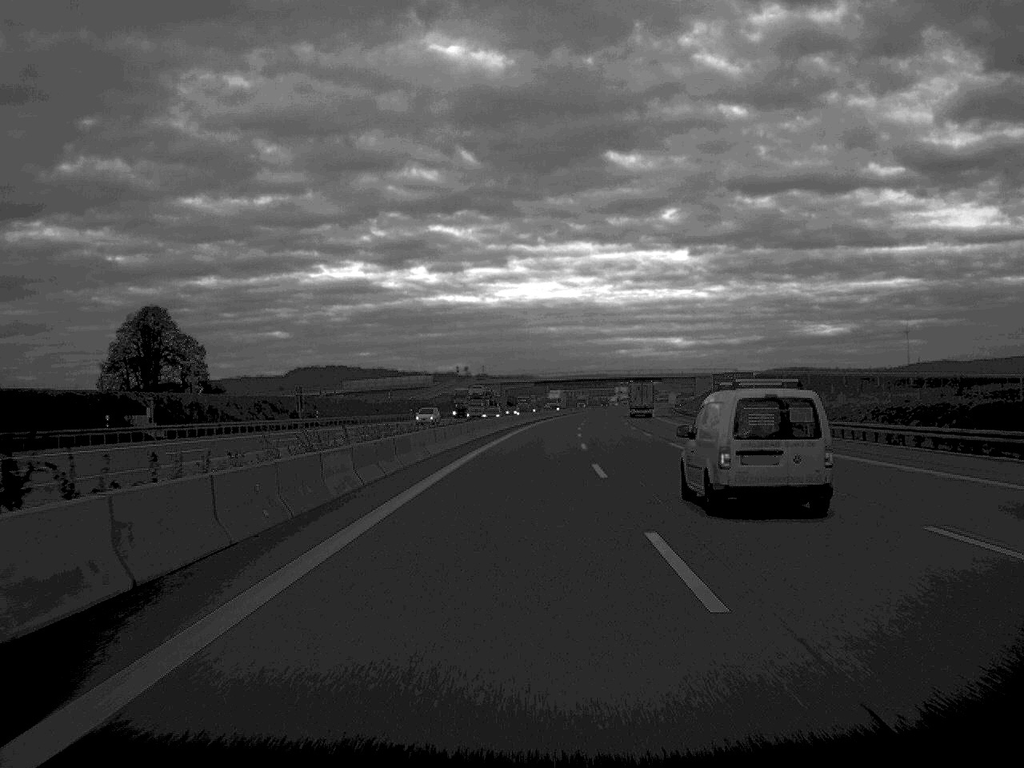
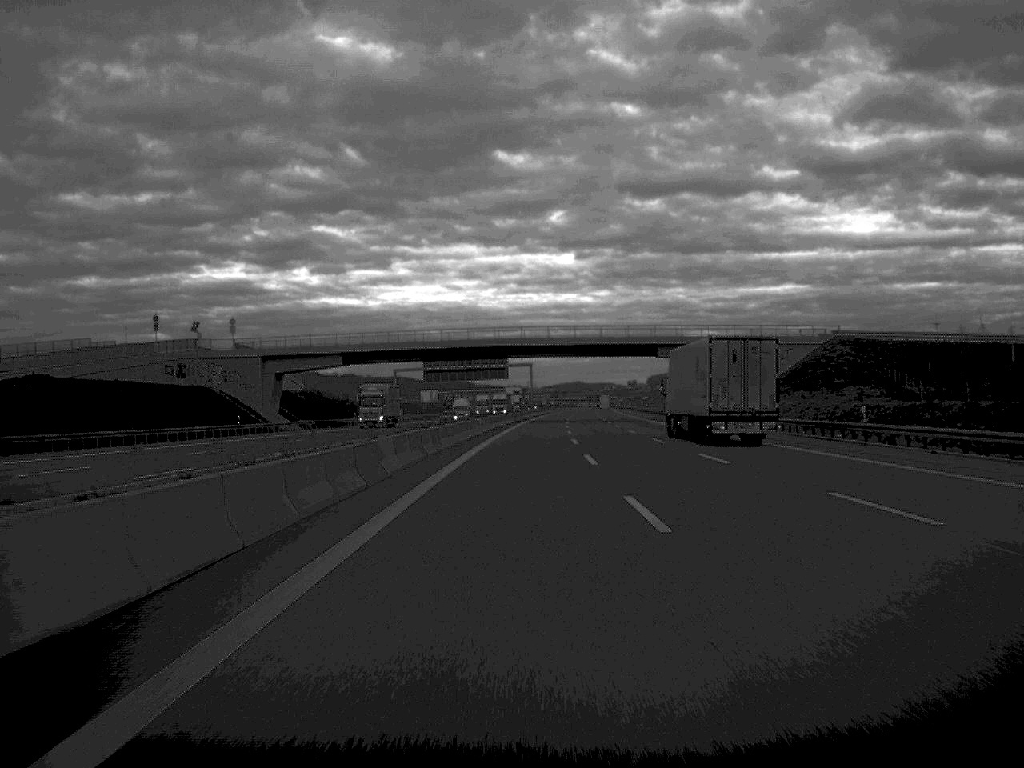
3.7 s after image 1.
(+7.9, +171.4) m; +5°
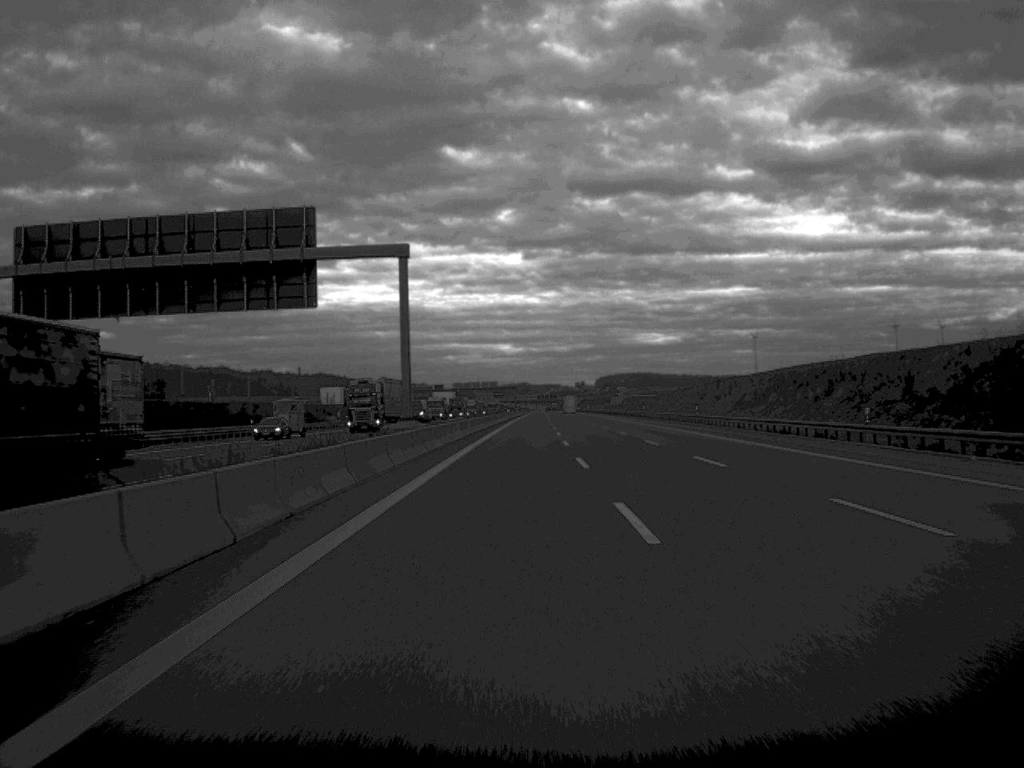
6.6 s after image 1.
(+3.2, +142.5) m; +2°
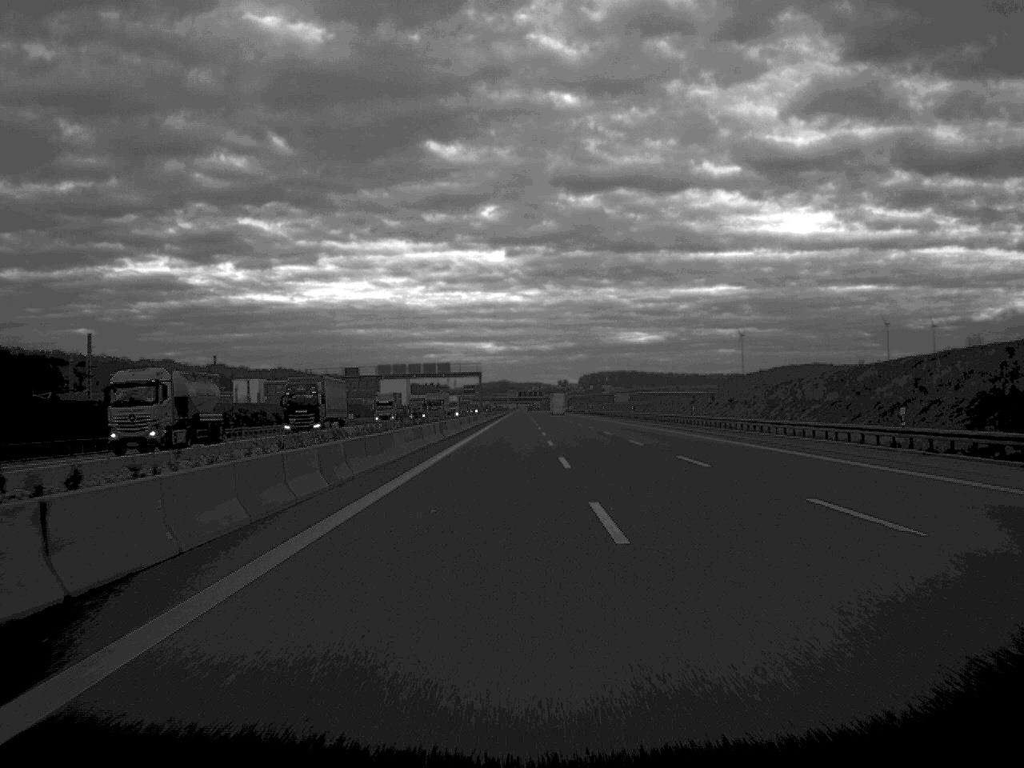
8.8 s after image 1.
(+0.9, +106.1) m; +1°
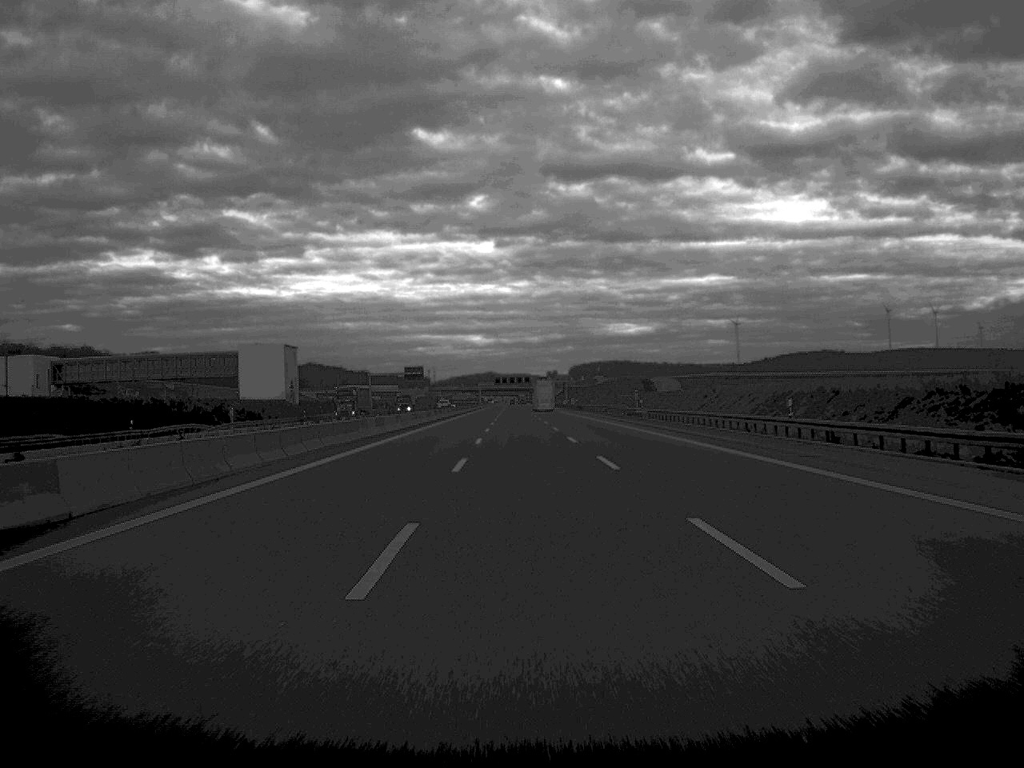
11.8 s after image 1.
(+1.8, +146.3) m; 0°
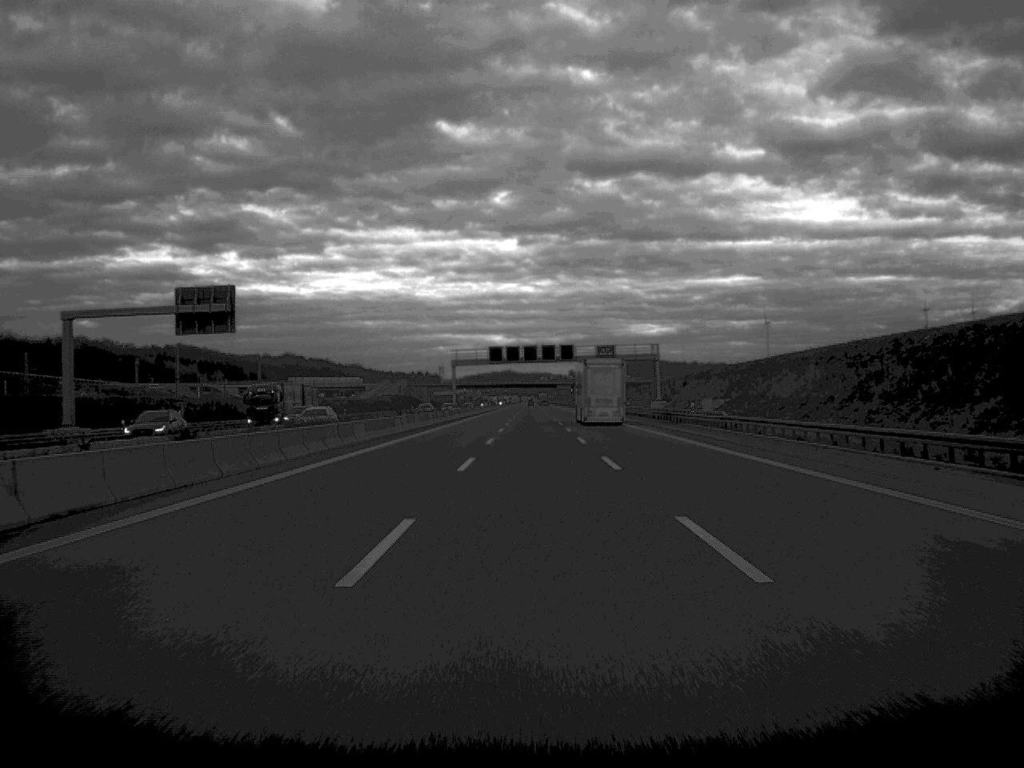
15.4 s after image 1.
(-2.0, +175.8) m; -1°
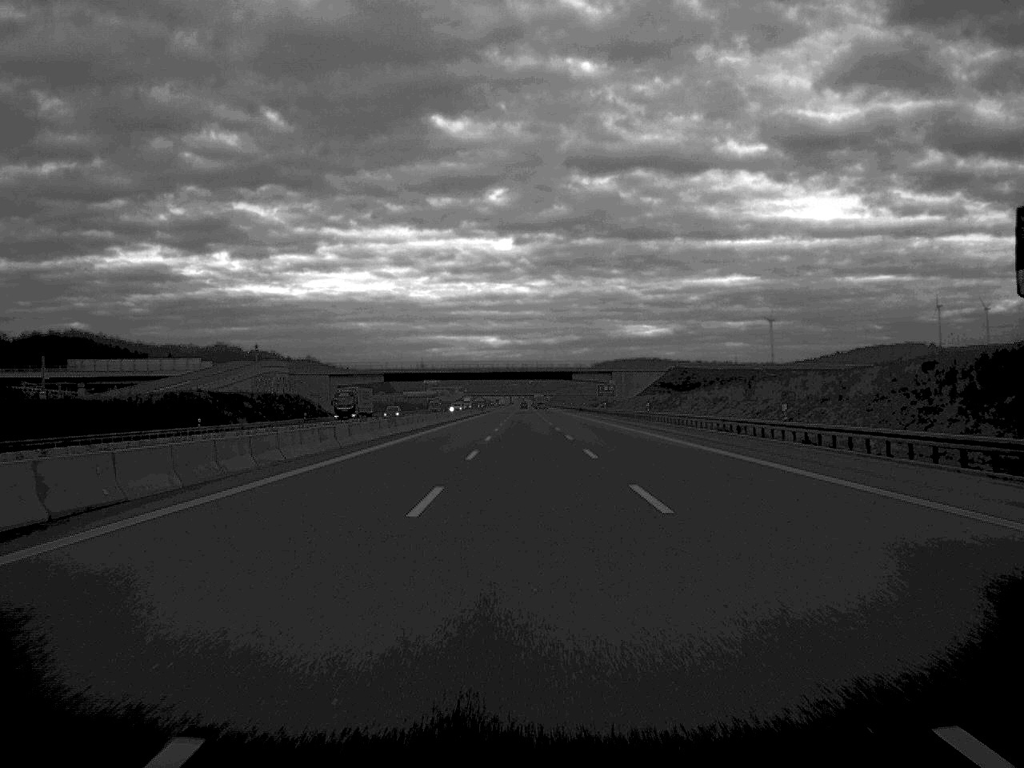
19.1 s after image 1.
(+0.5, +170.3) m; 0°
